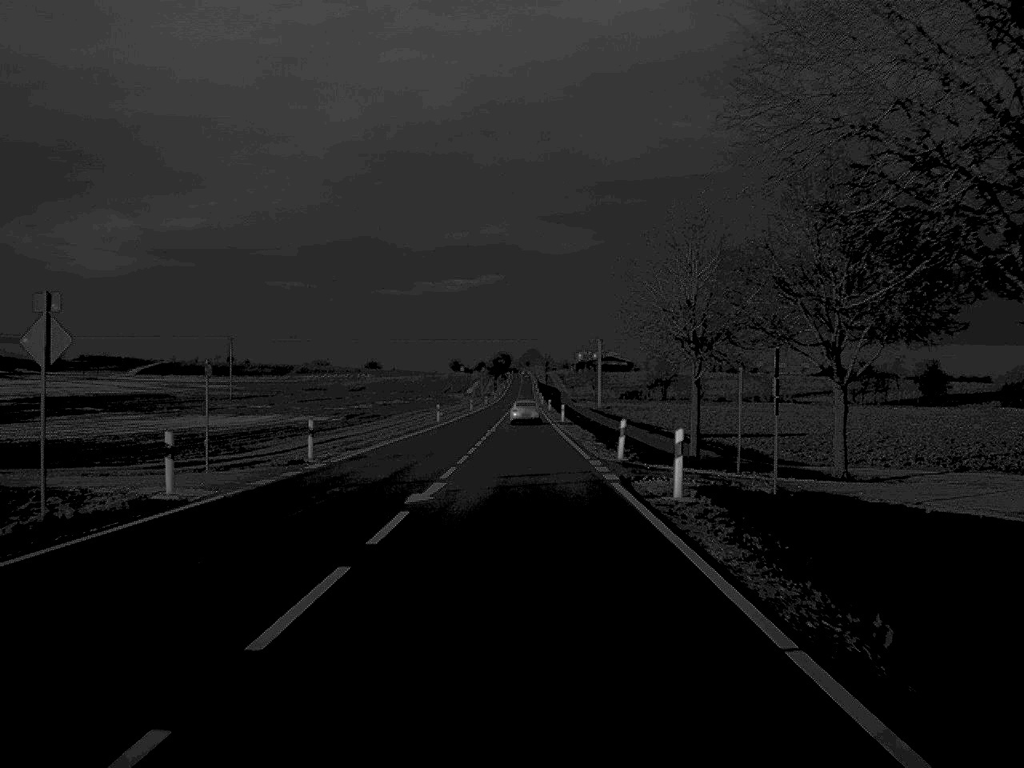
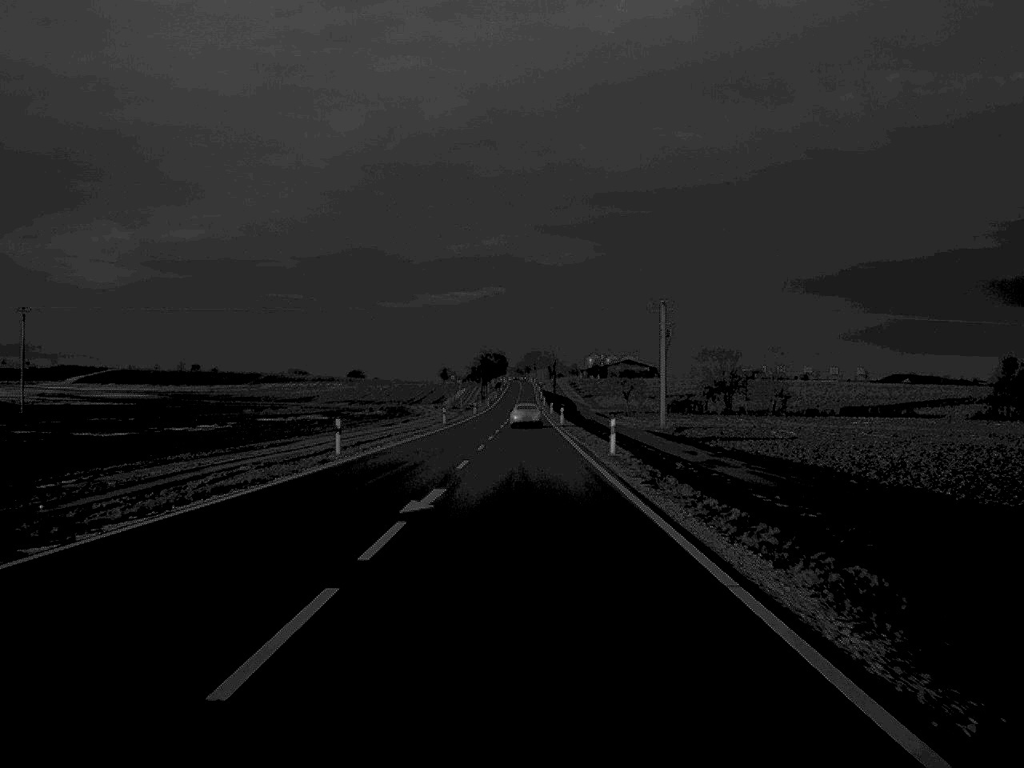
(0.0, +97.2) m; 0°
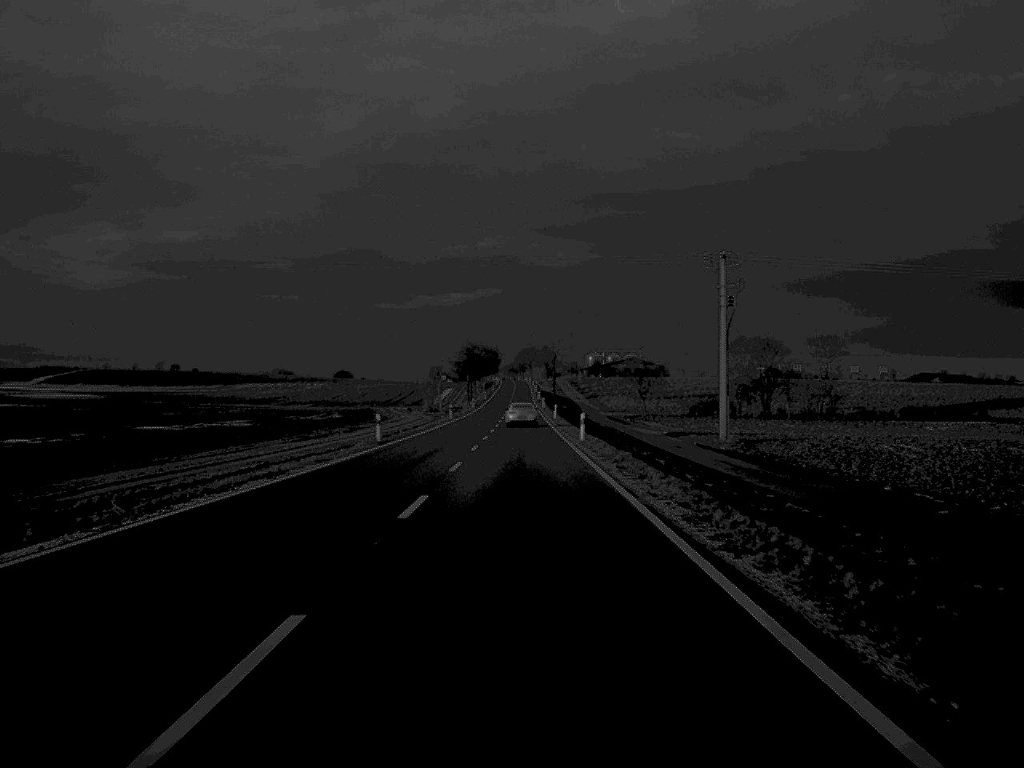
(+0.1, +37.4) m; 0°
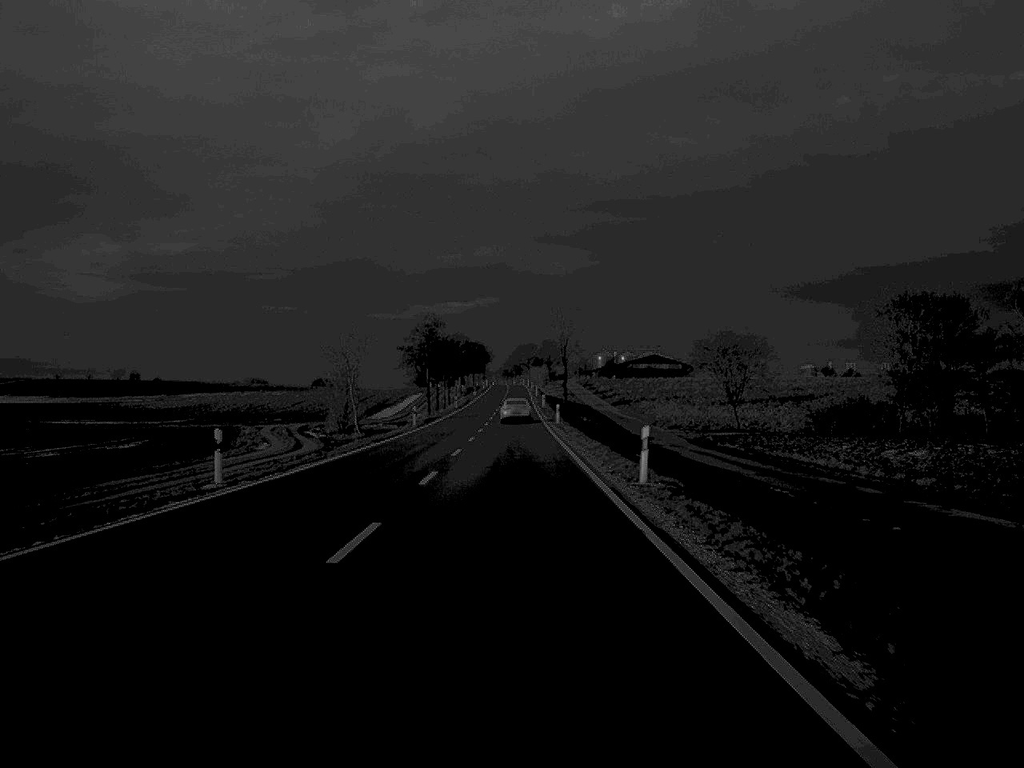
(+0.1, +76.8) m; 0°
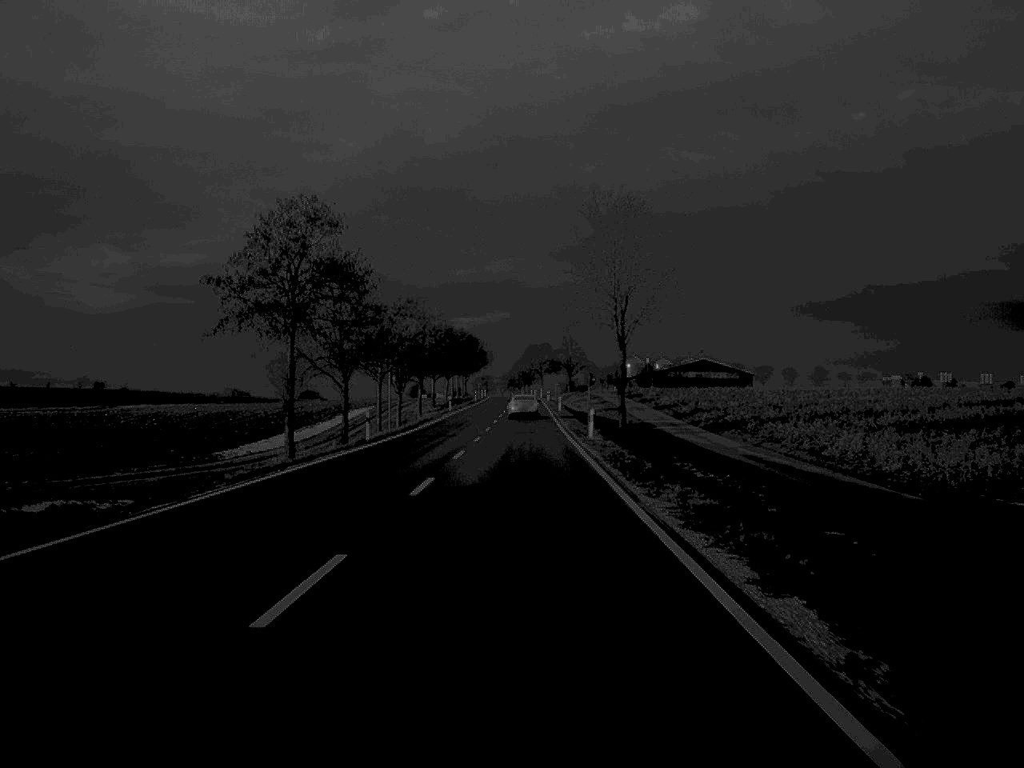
(-0.4, +75.7) m; 0°
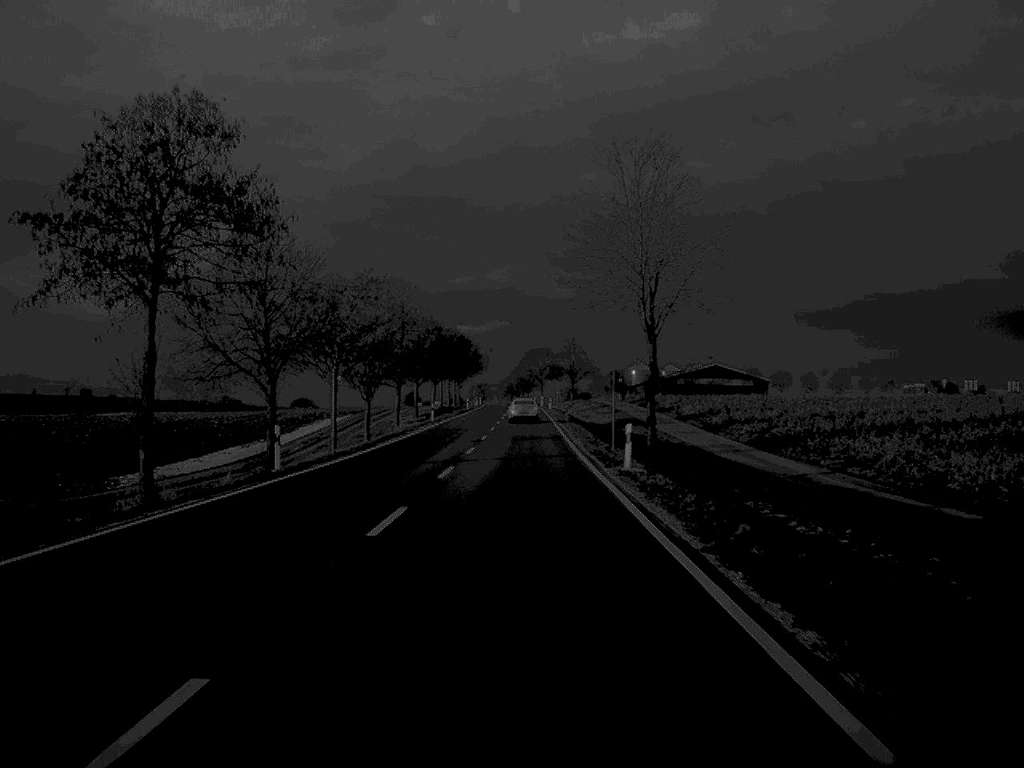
(0.0, +17.6) m; 0°
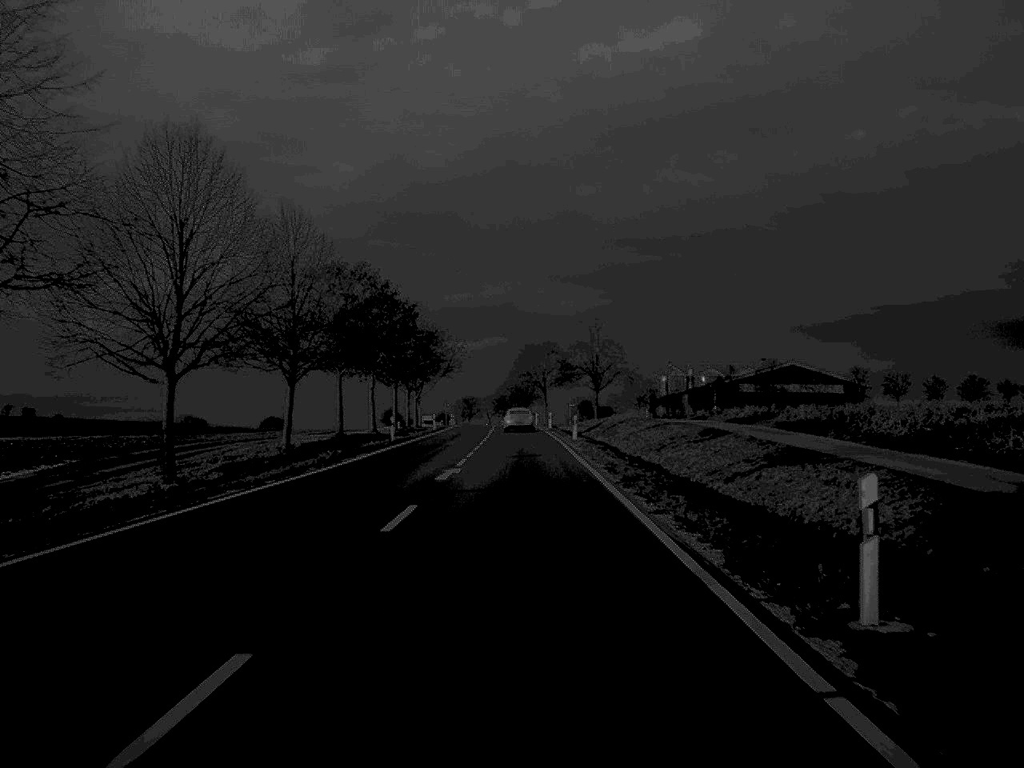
(+0.1, +71.2) m; 0°
